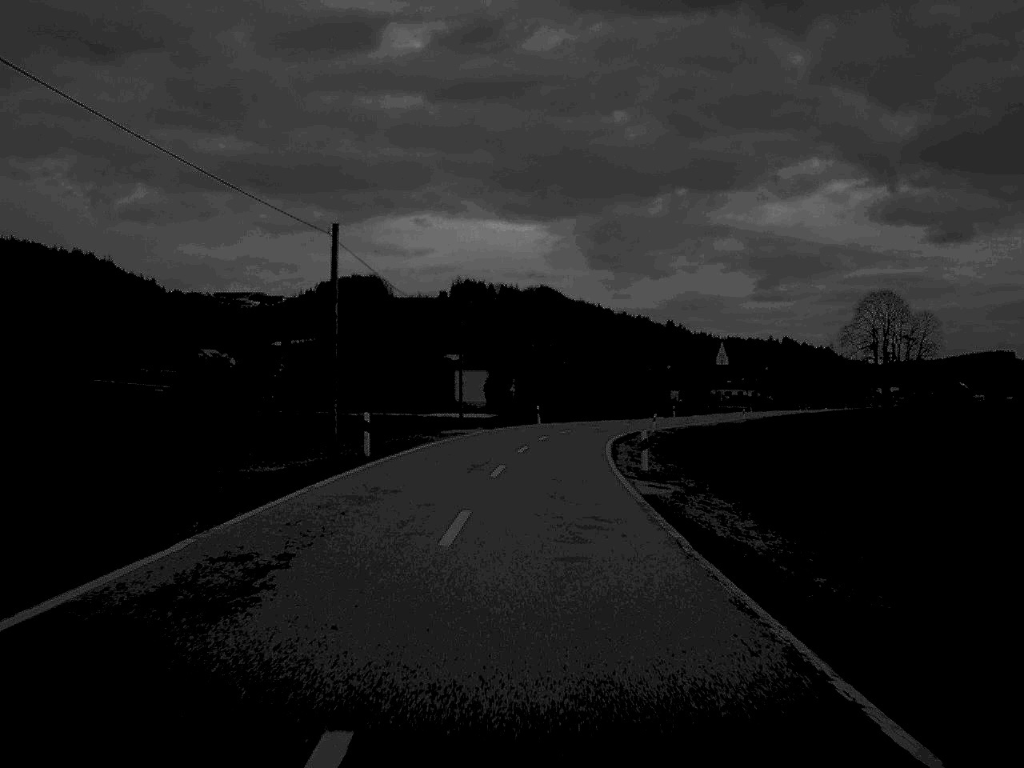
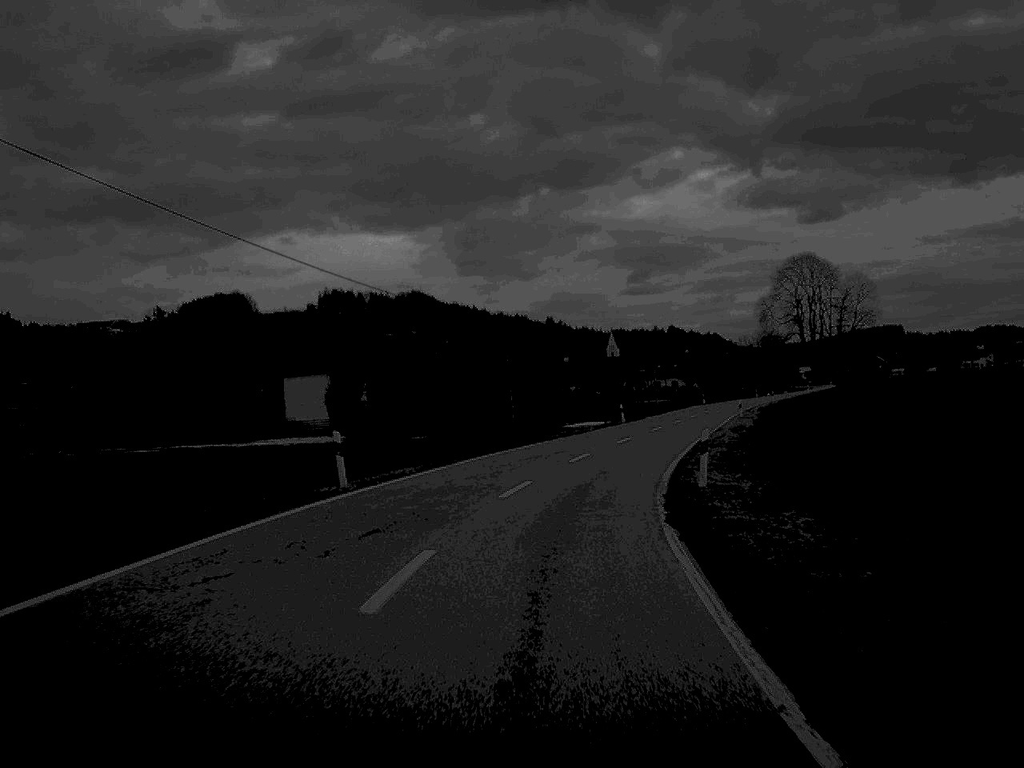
(+2.0, +50.8) m; +6°
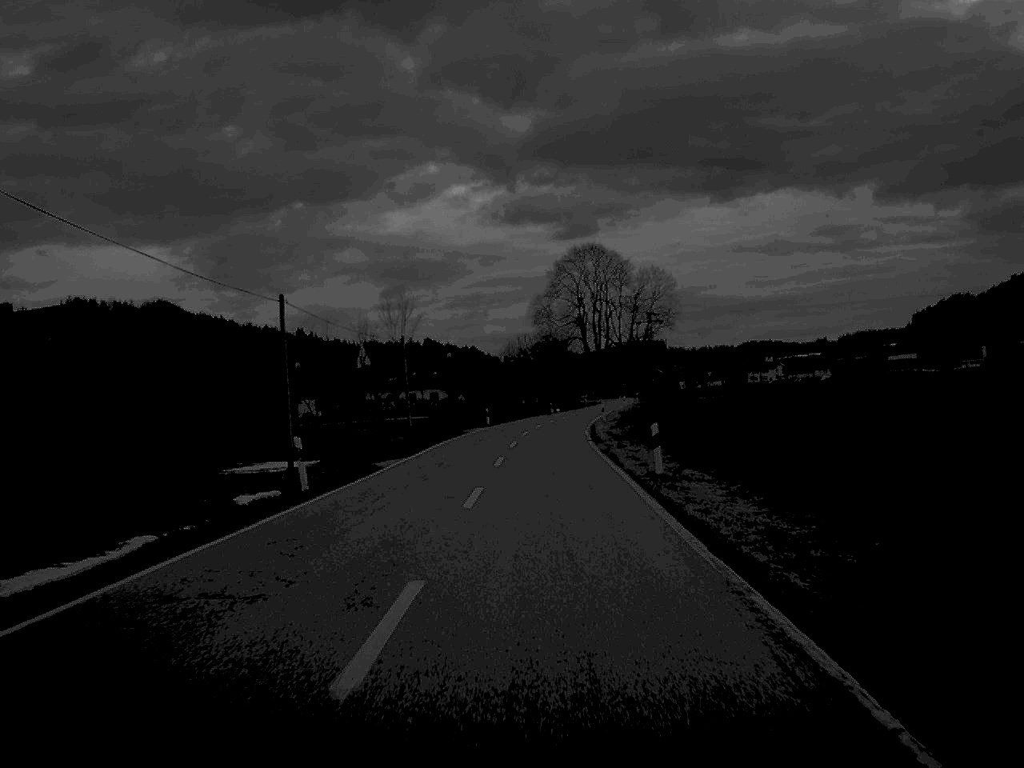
(+5.0, +48.8) m; +11°
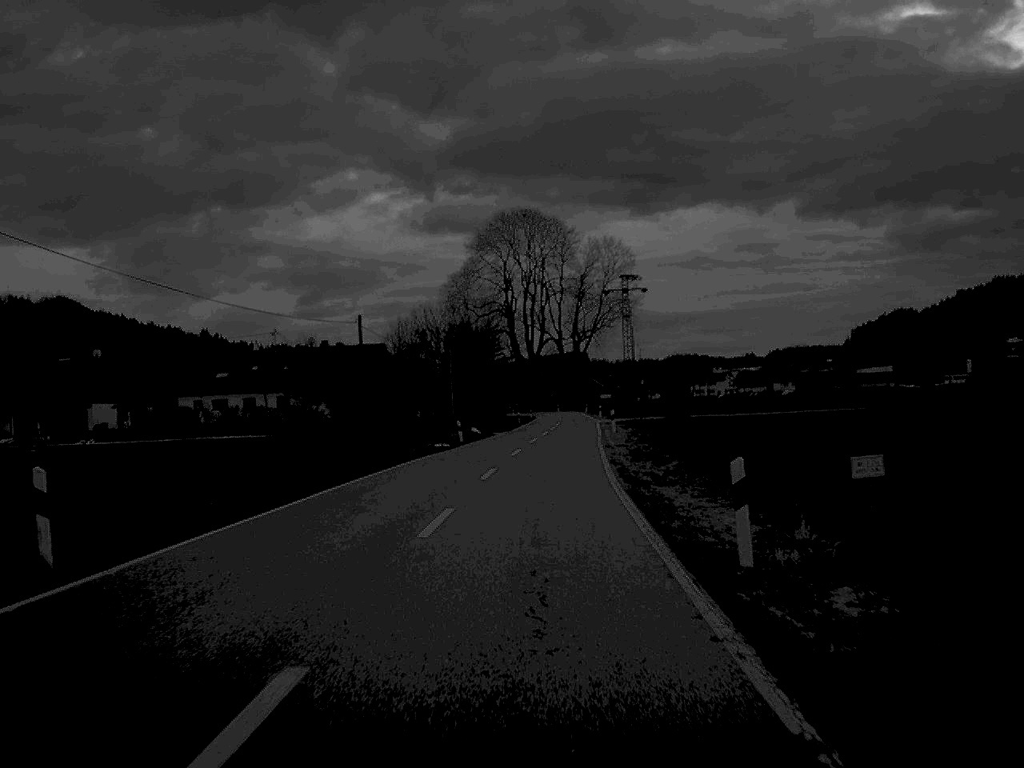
(+1.7, +61.9) m; +4°
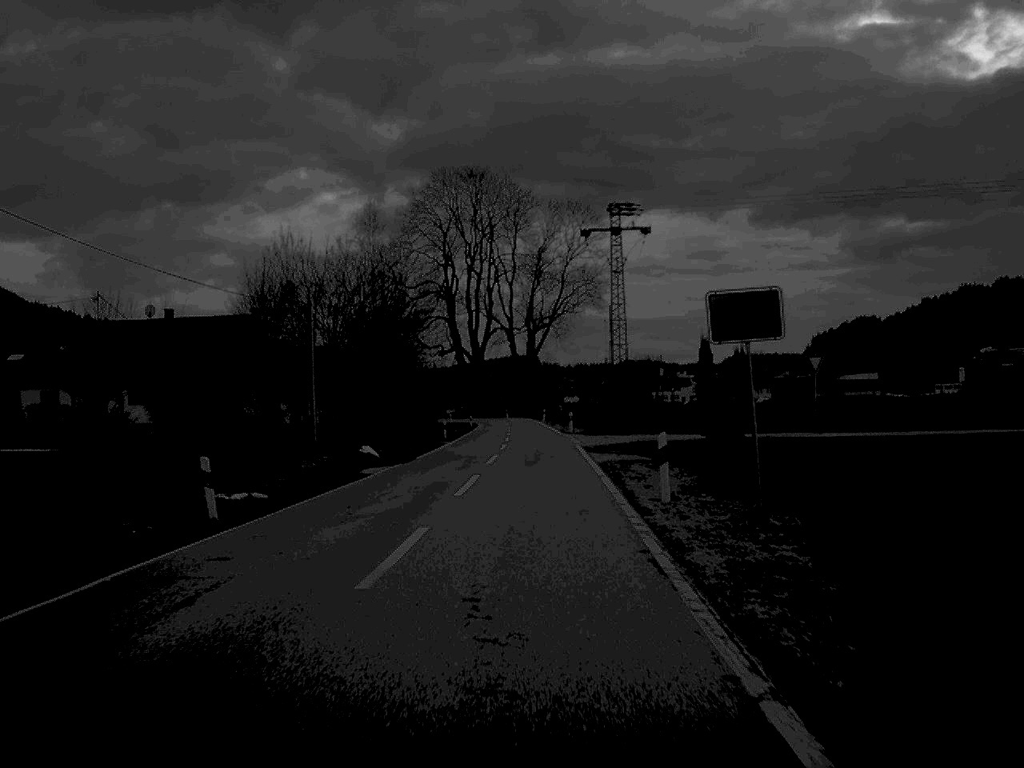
(+1.0, +37.7) m; +2°
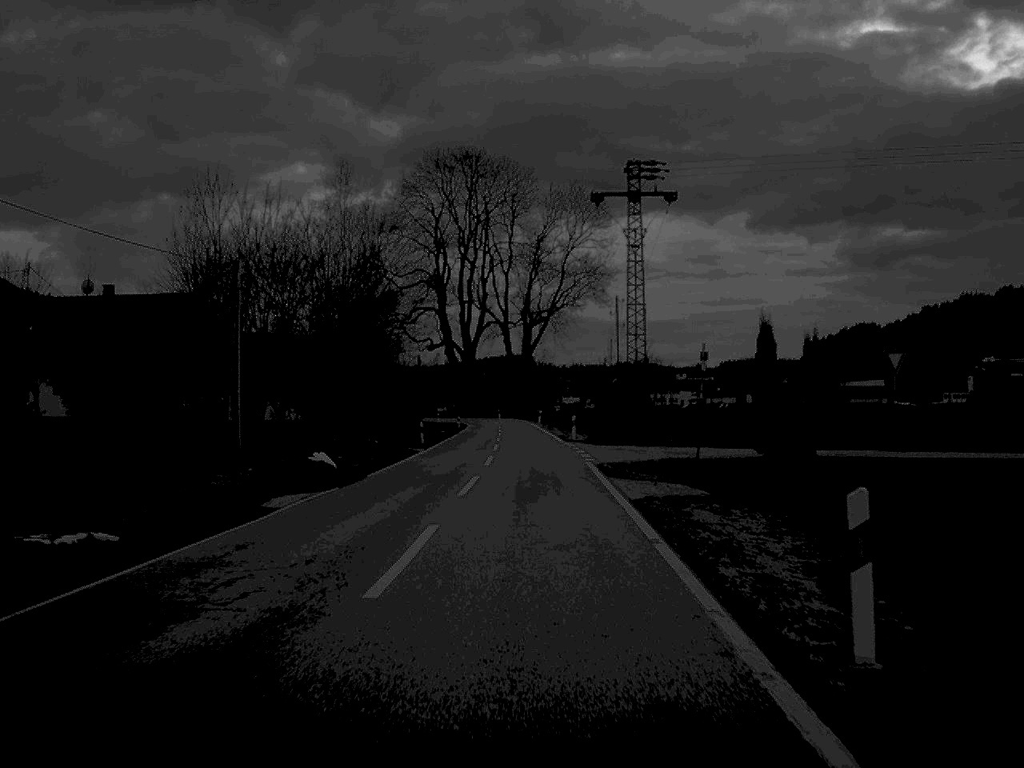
(0.0, +11.5) m; 0°
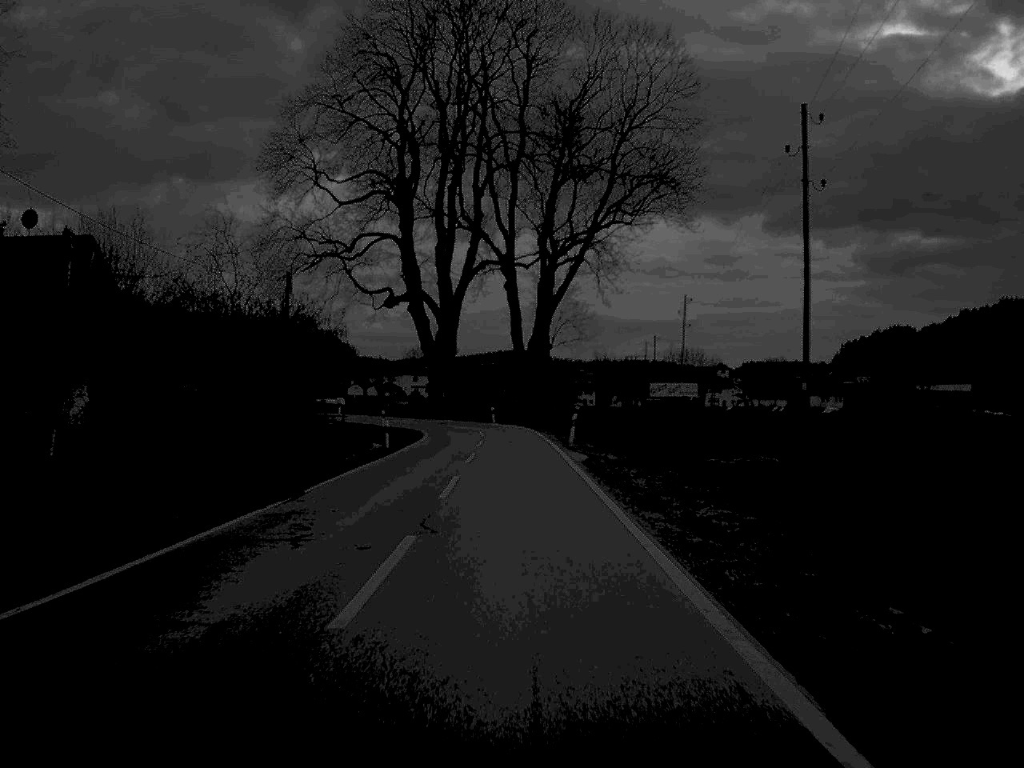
(0.0, +60.2) m; -1°
